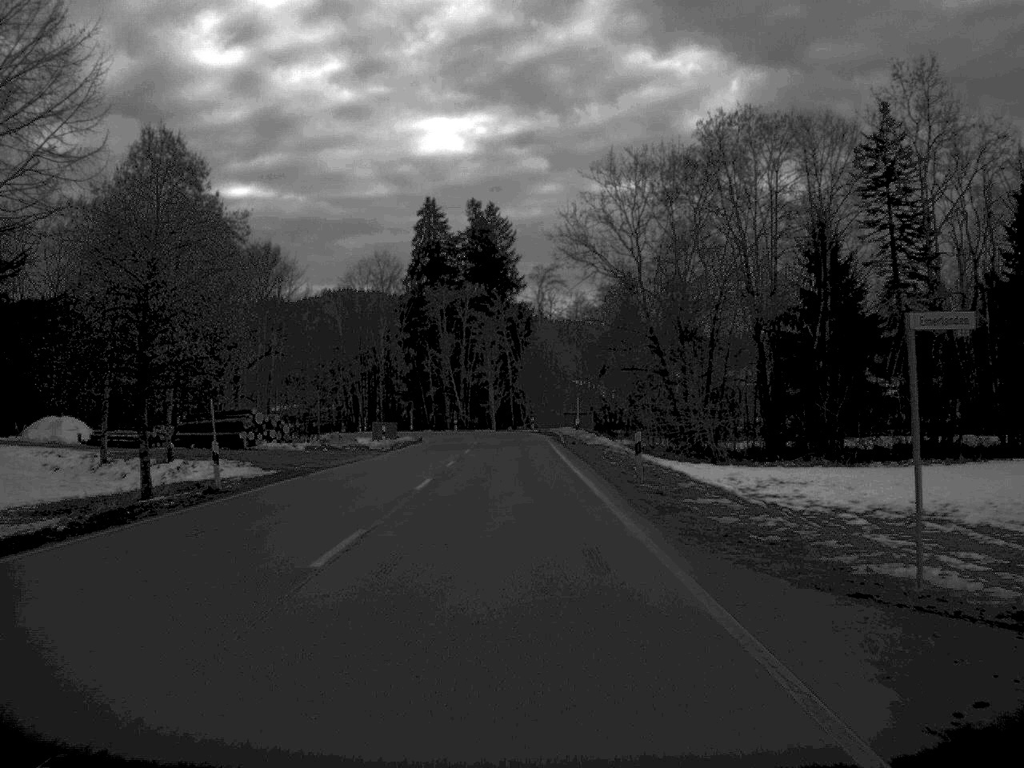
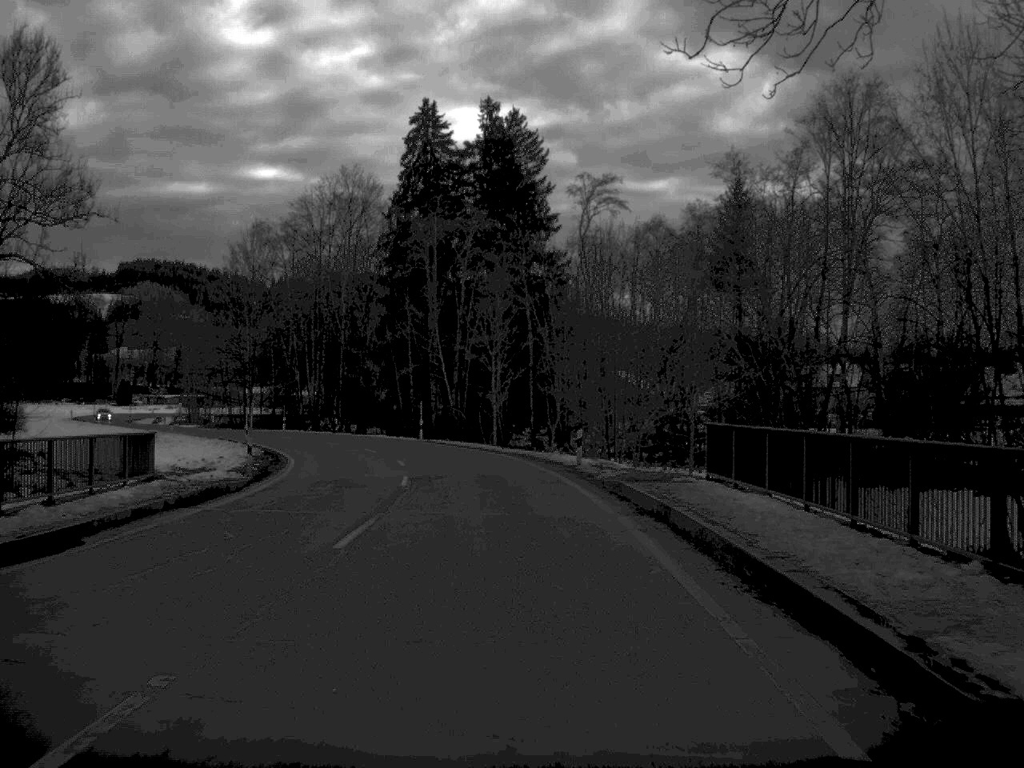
(-0.4, +57.7) m; -1°
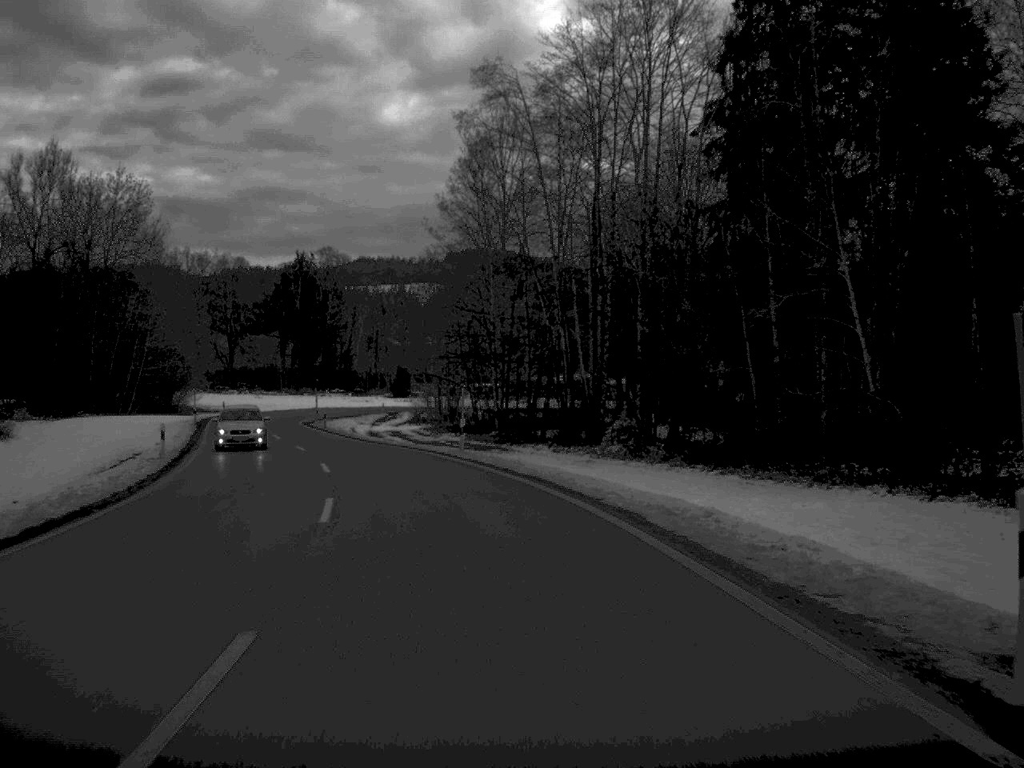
(-6.2, +56.4) m; -16°
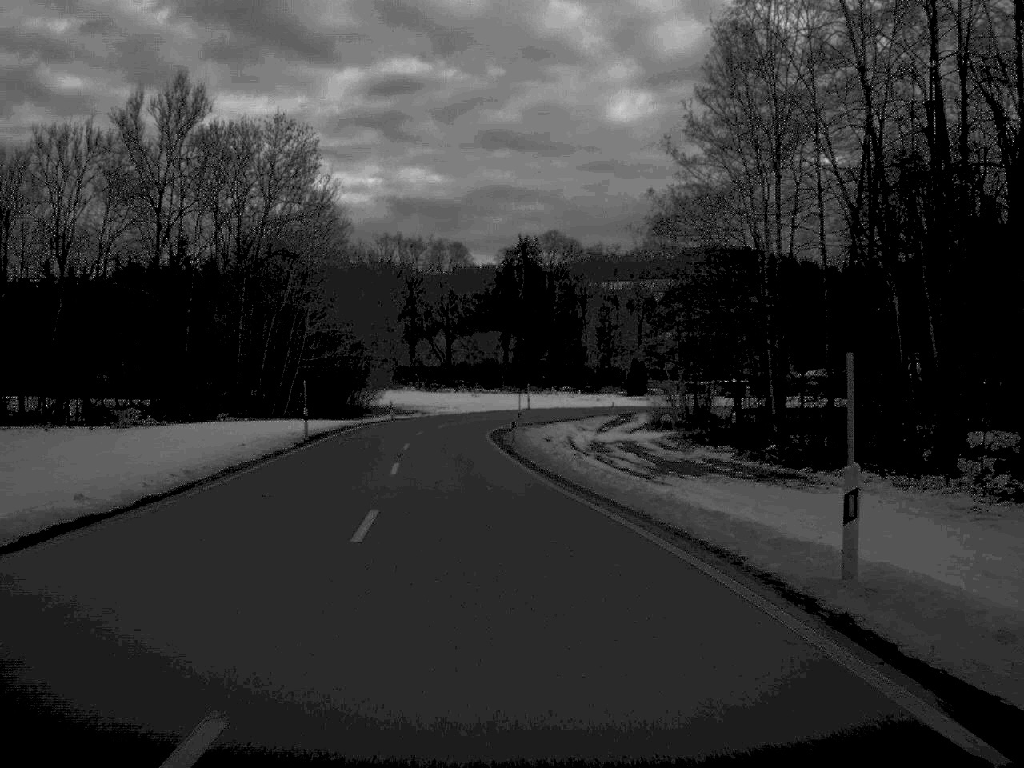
(-2.5, +26.4) m; -11°
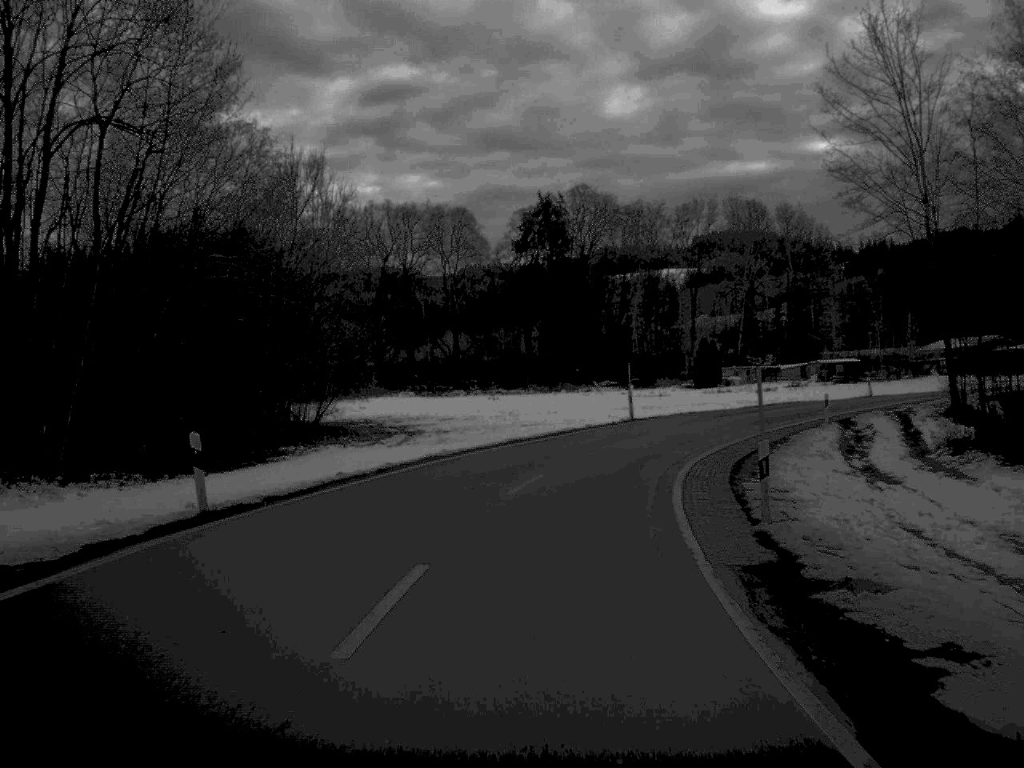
(-2.8, +54.2) m; 0°
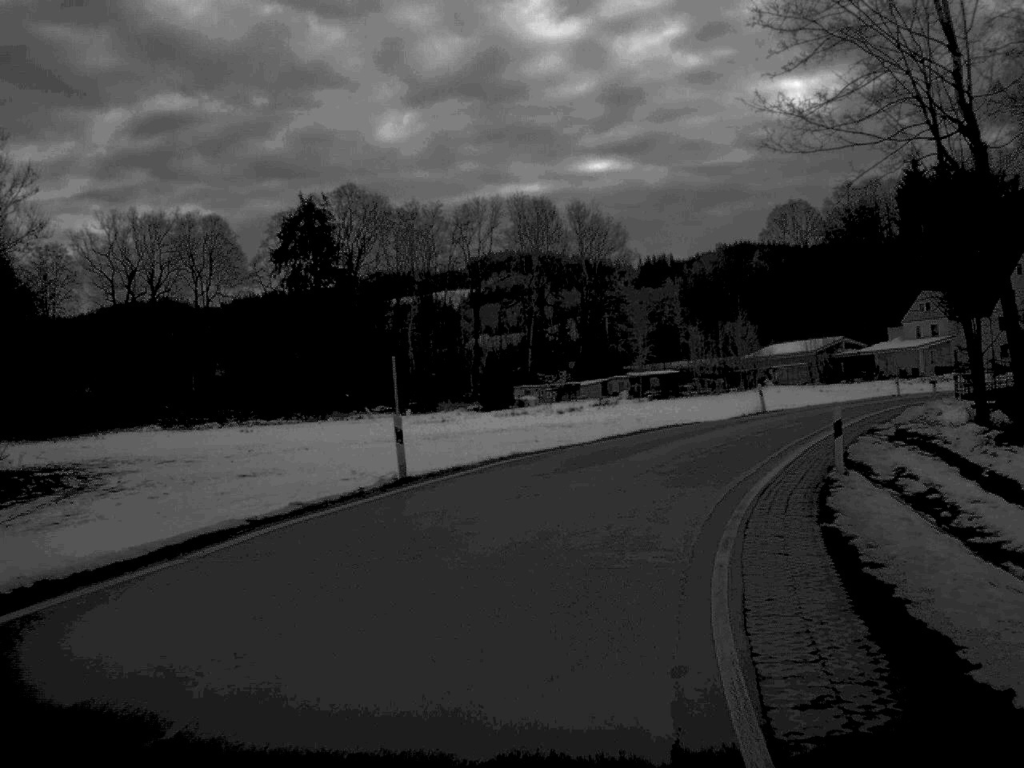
(+1.9, +23.8) m; +10°
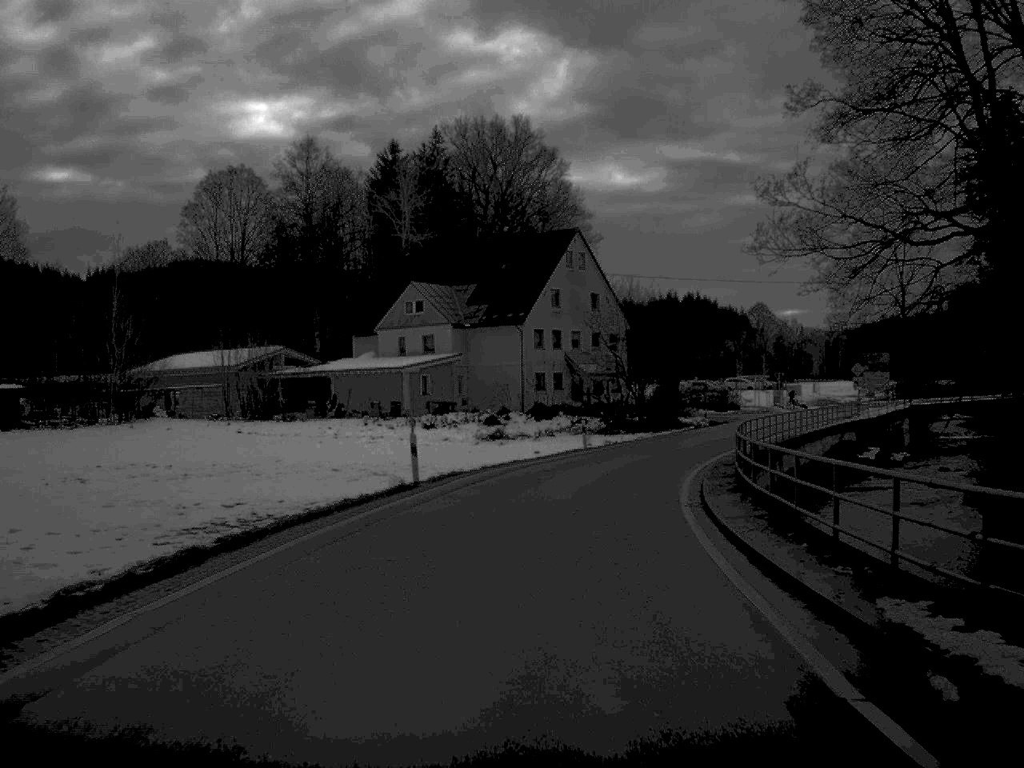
(+12.0, +46.3) m; +24°
